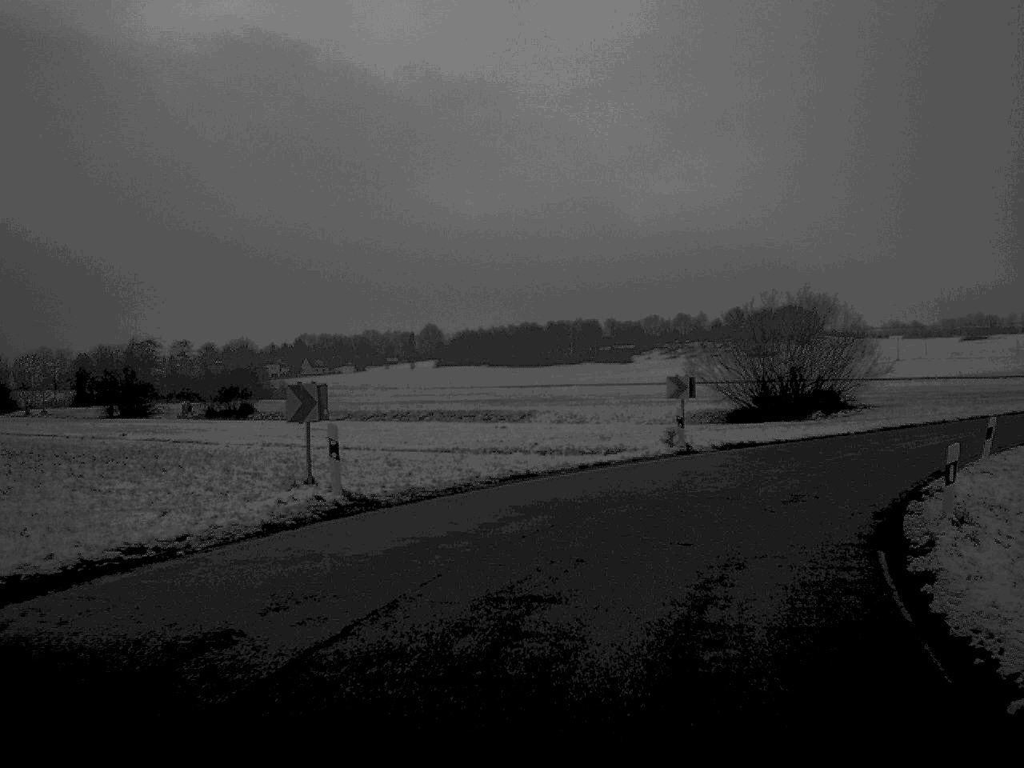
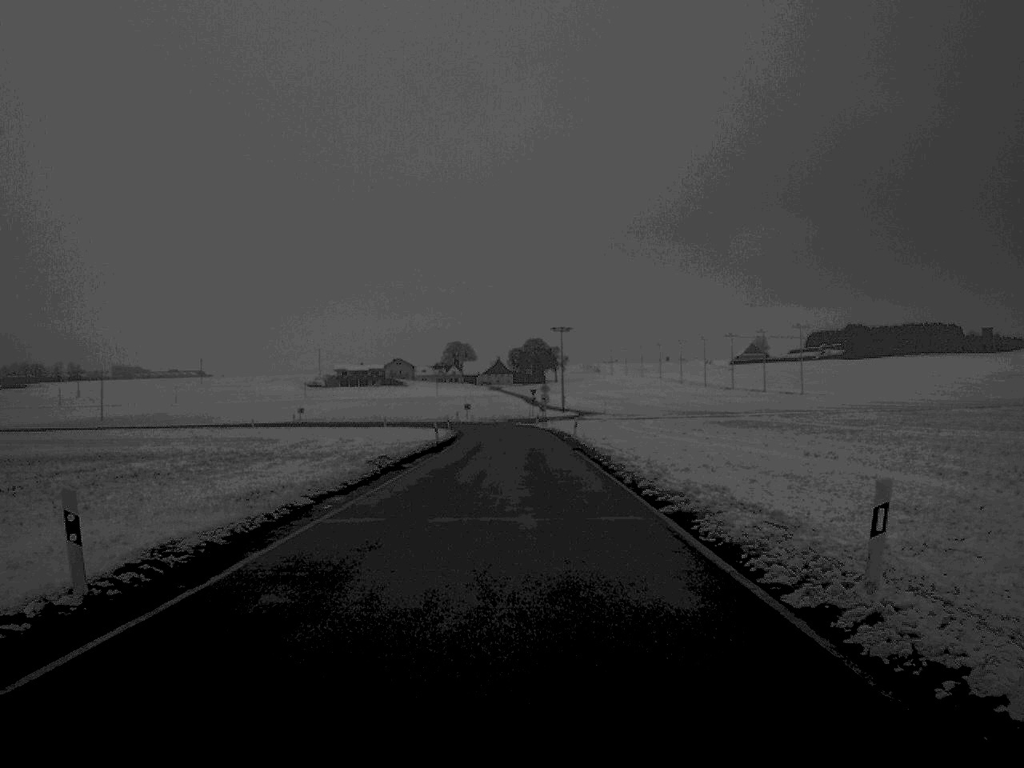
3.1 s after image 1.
(+19.9, +43.9) m; +42°
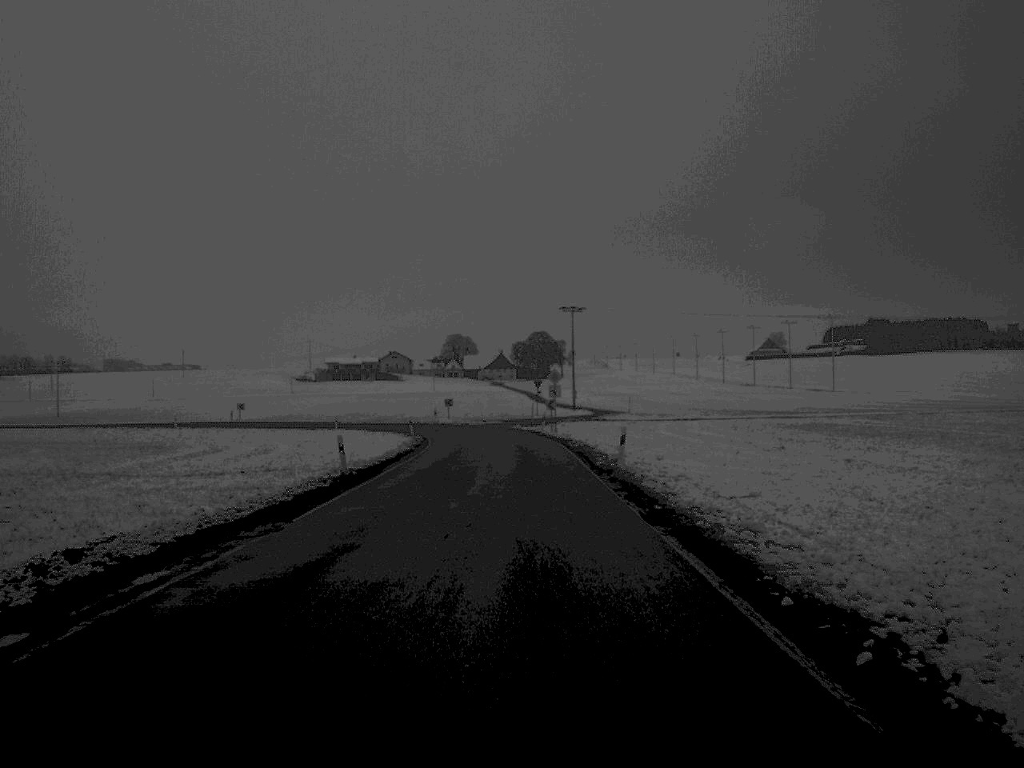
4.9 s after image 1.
(+0.2, +30.3) m; 0°
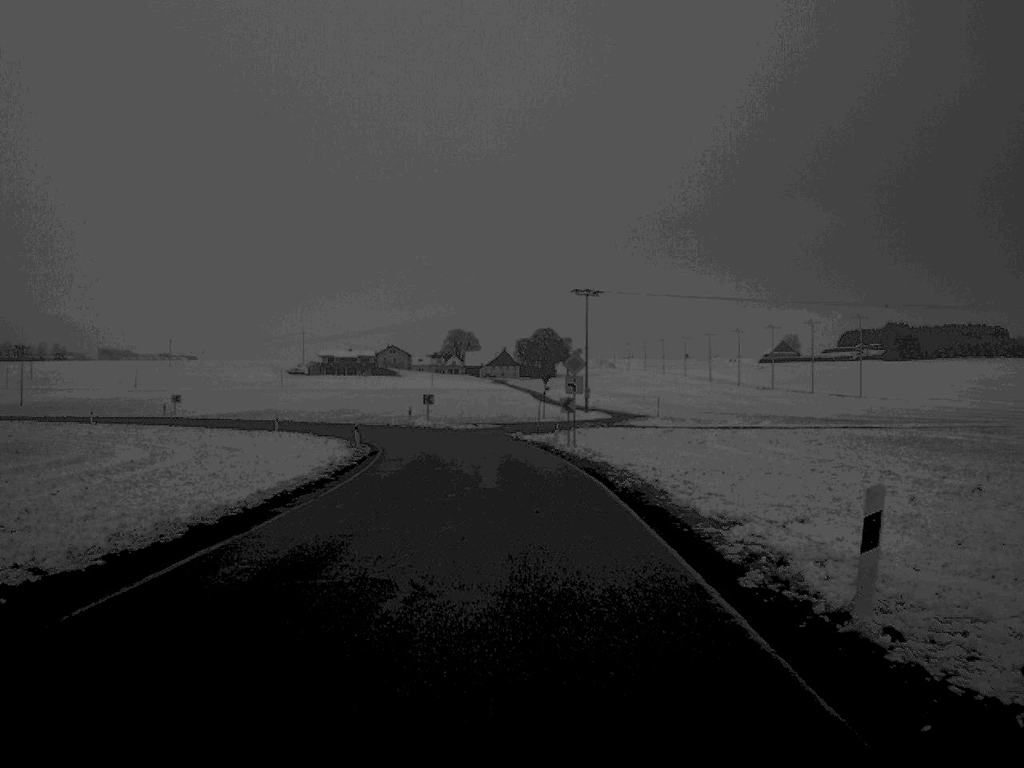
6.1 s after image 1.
(0.0, +21.3) m; 0°
